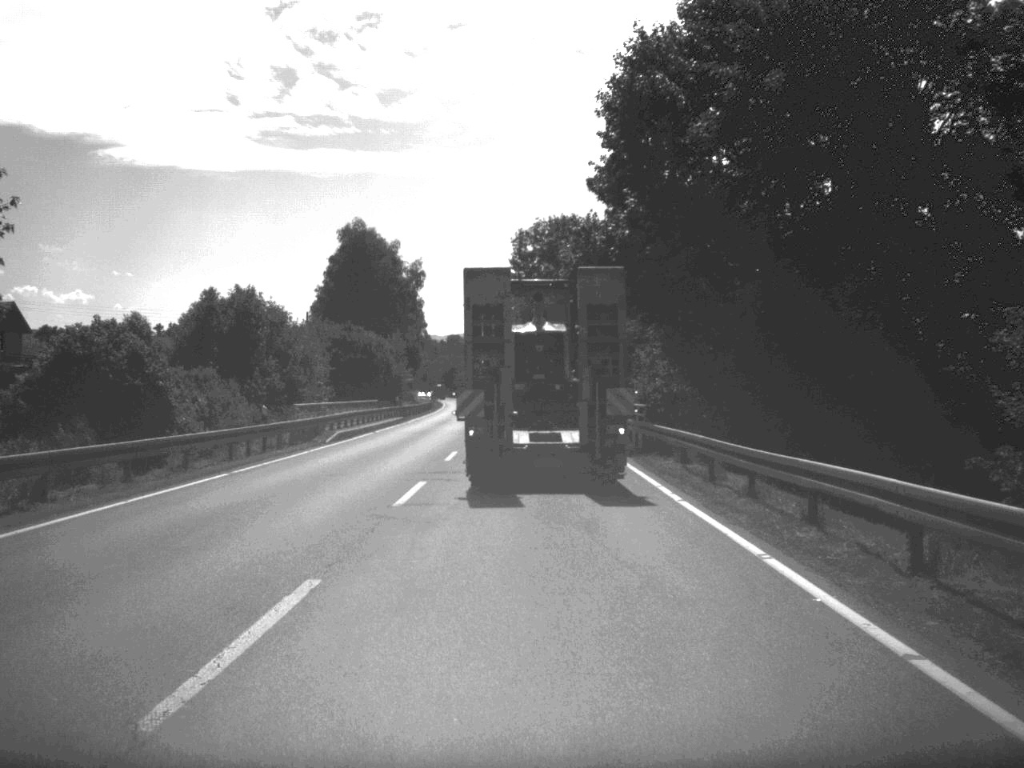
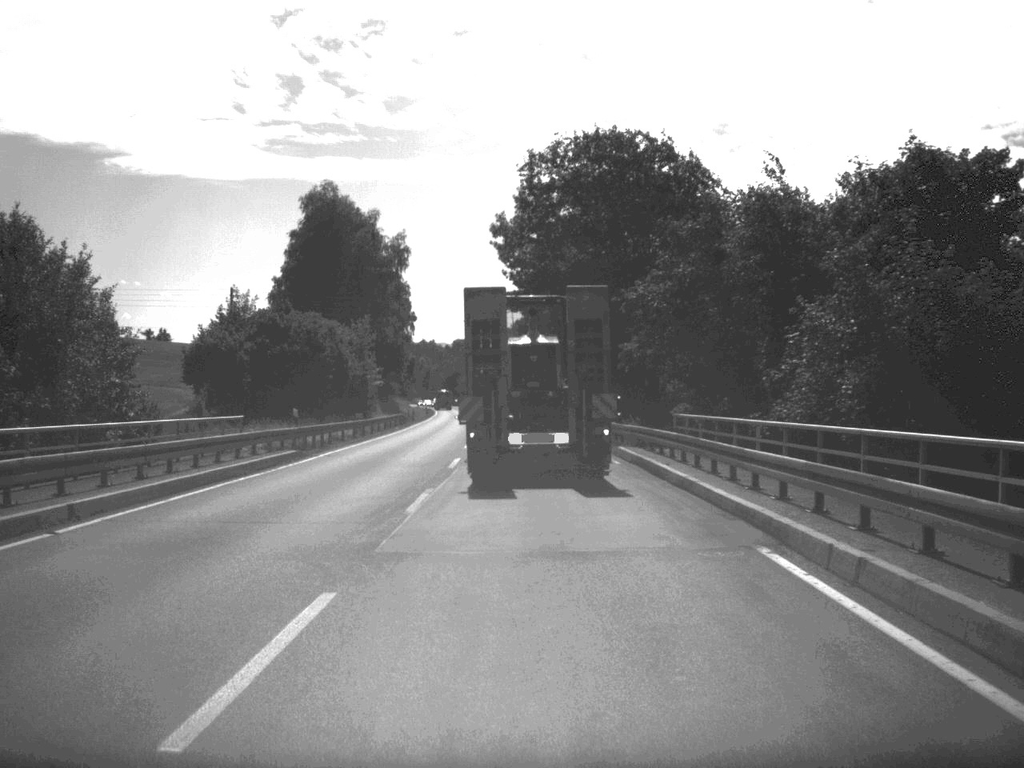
(-0.2, +35.5) m; -1°
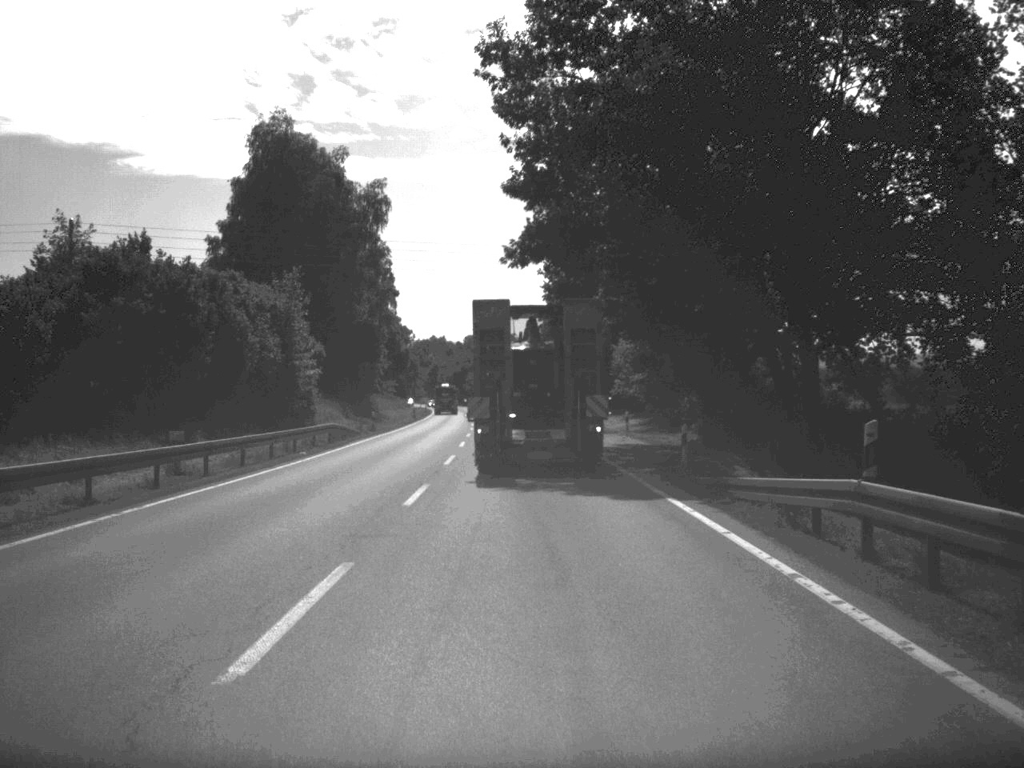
(-0.2, +34.0) m; -1°
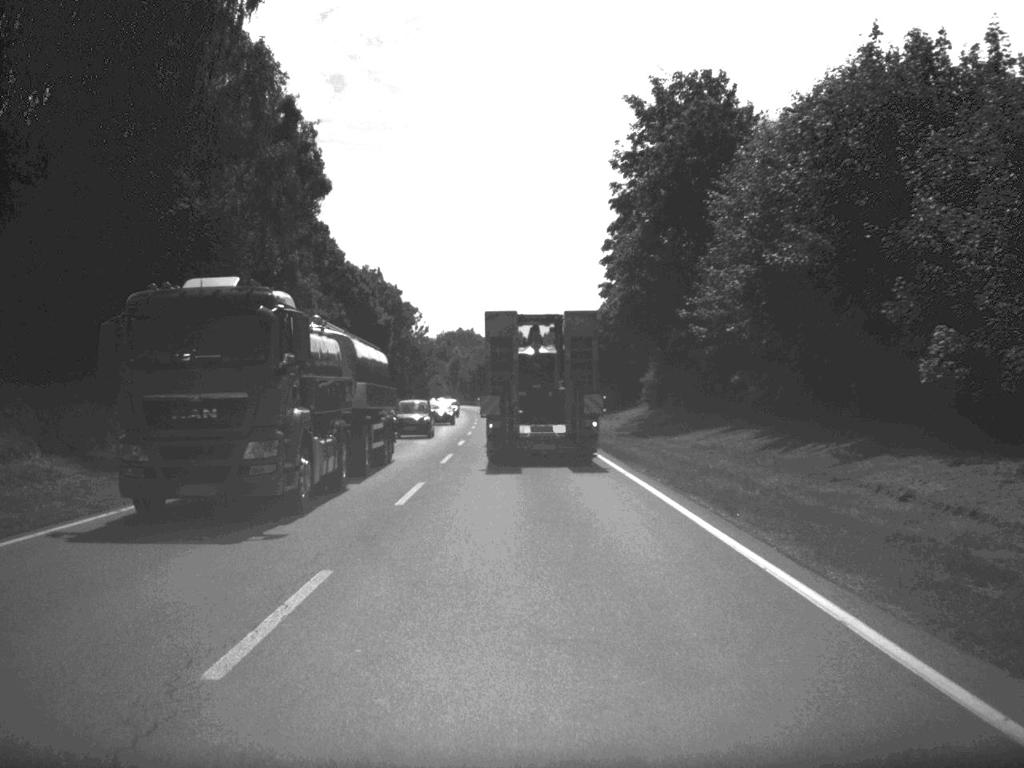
(-0.9, +58.6) m; -2°
